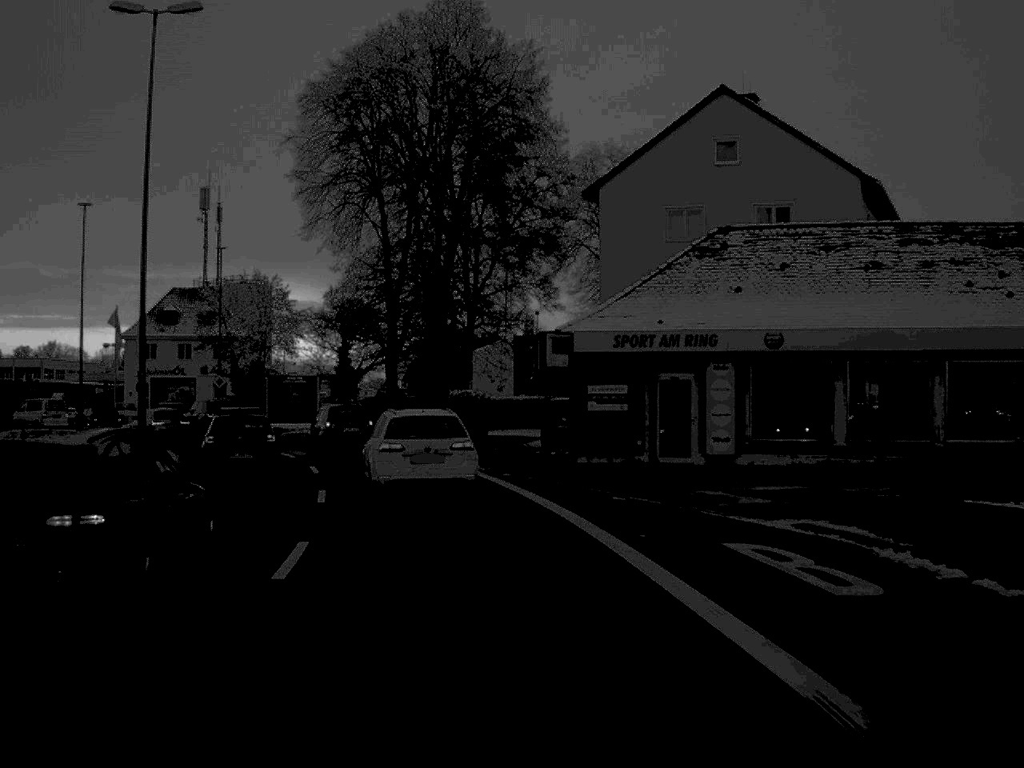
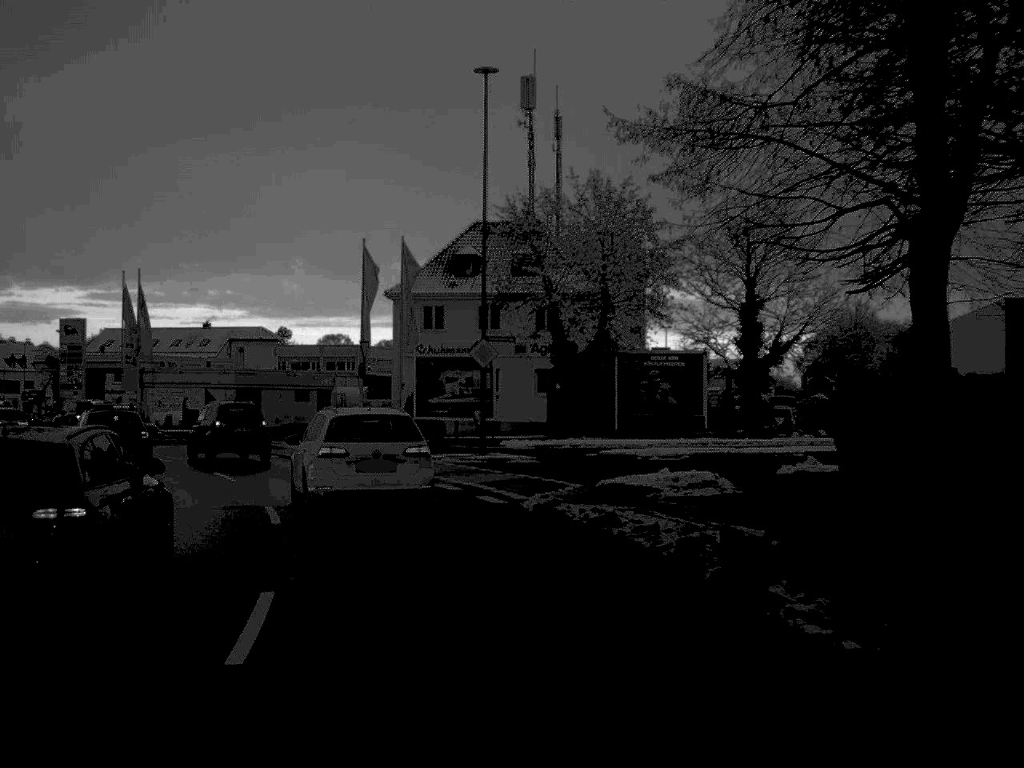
(-5.7, +39.5) m; -18°
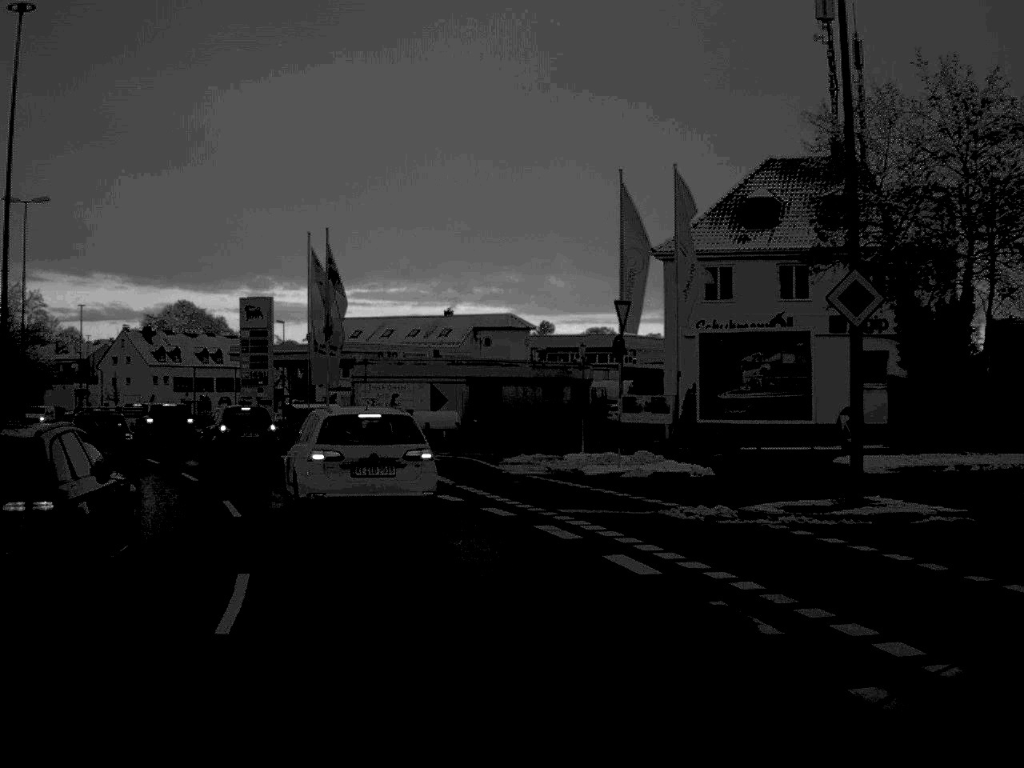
(-1.7, +16.8) m; -12°
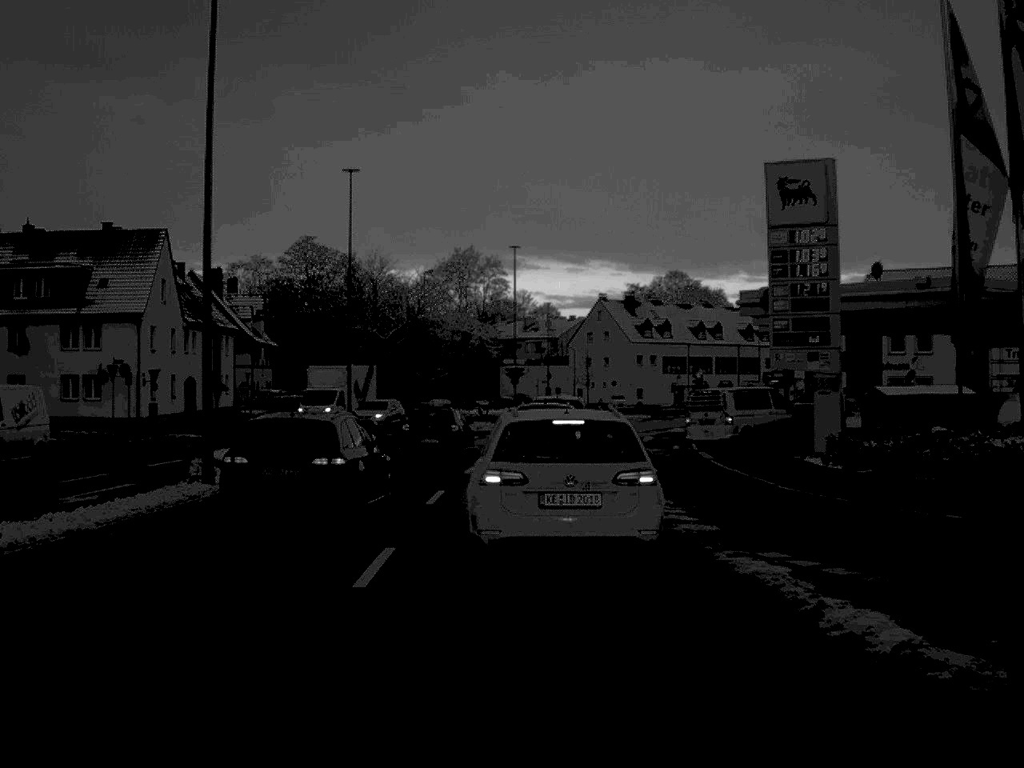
(-7.6, +33.0) m; -22°
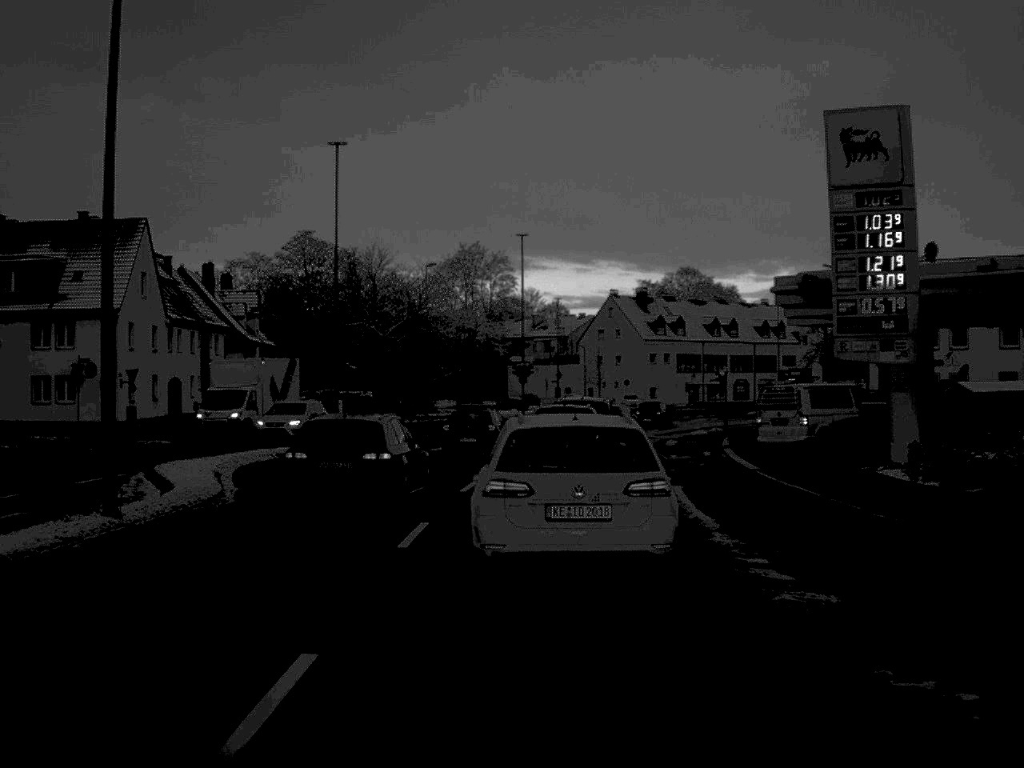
(0.0, +5.6) m; 0°
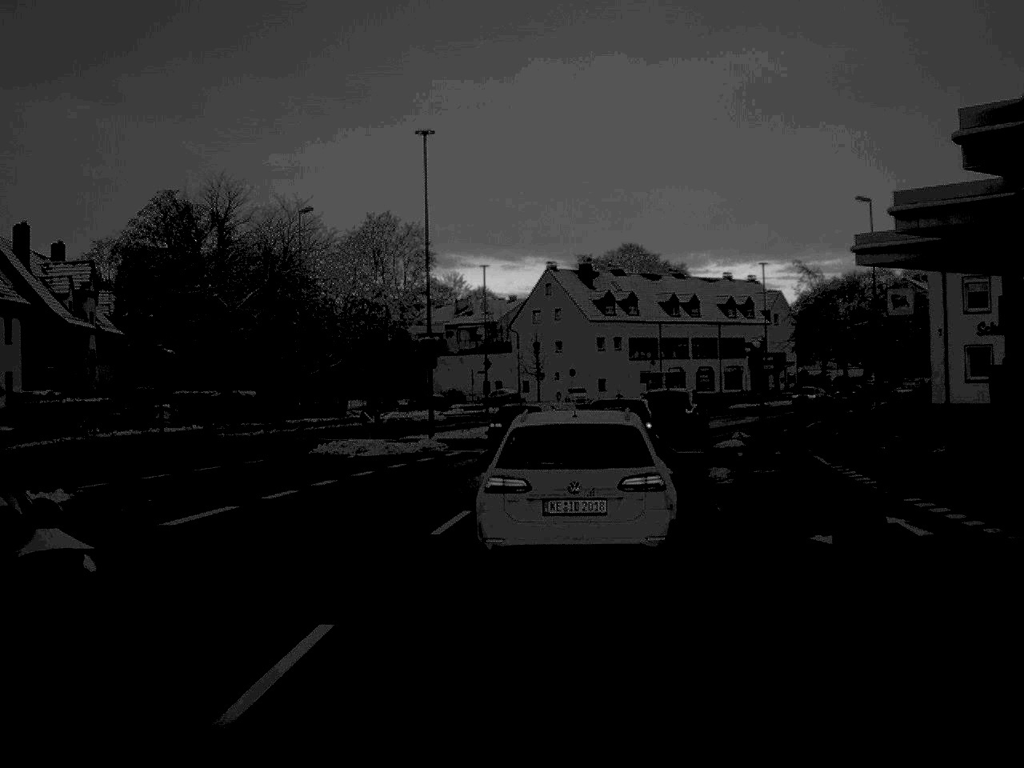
(+0.5, +25.5) m; +3°
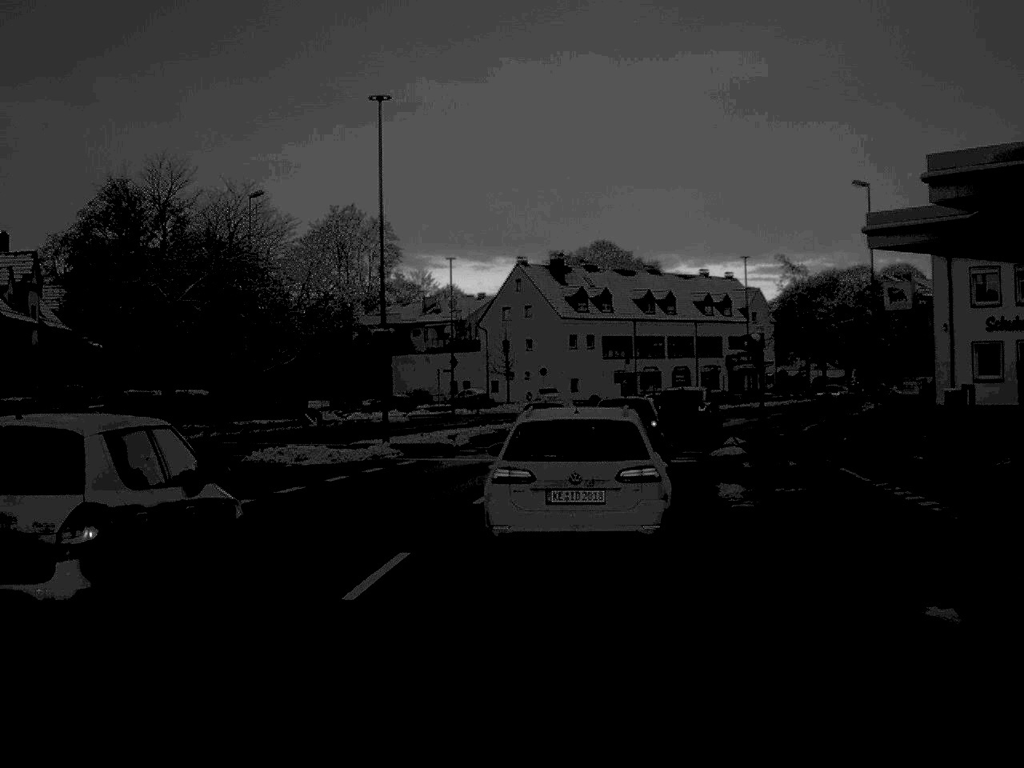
(+0.1, +5.0) m; +1°
